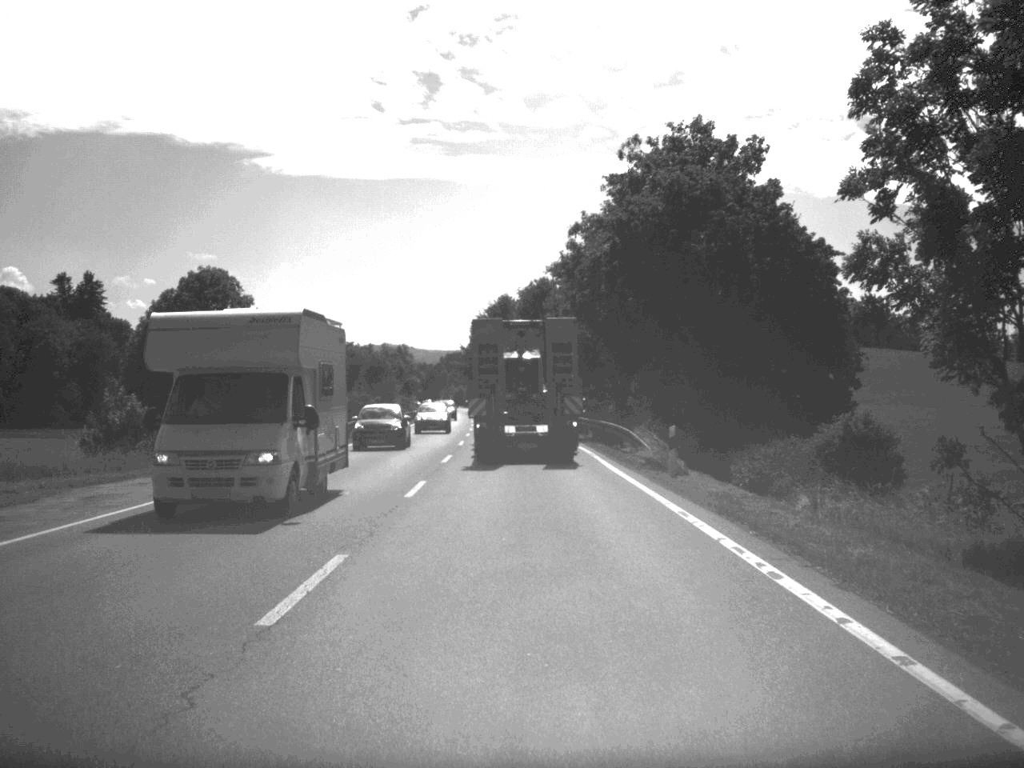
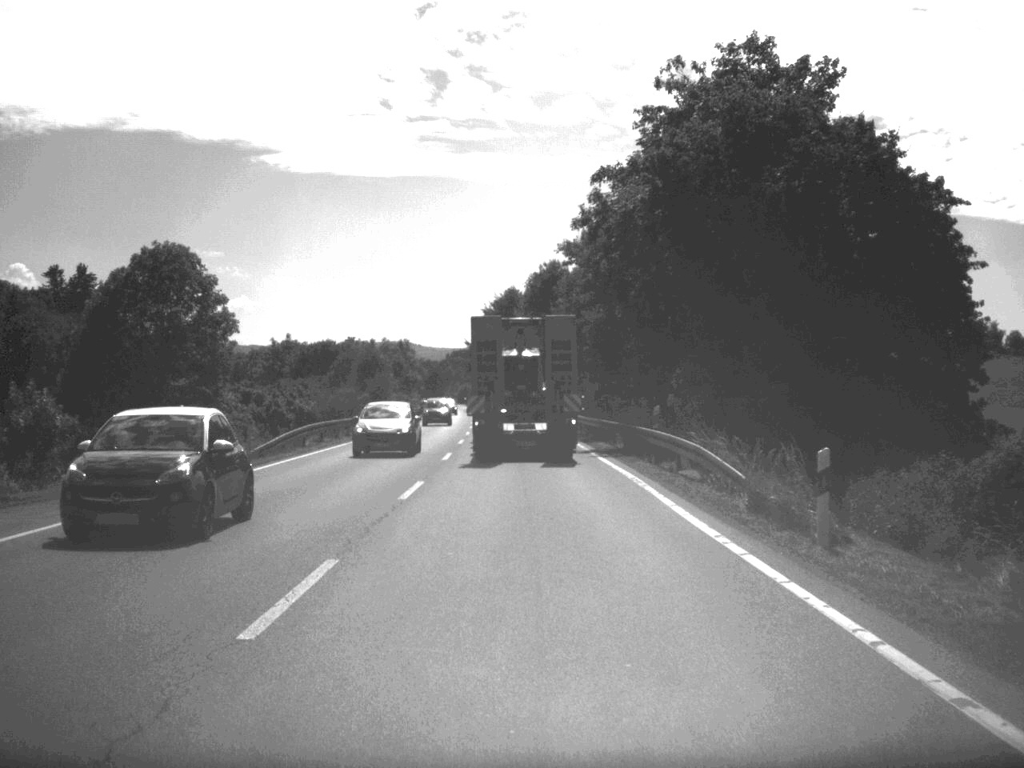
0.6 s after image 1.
(0.0, +12.4) m; 0°
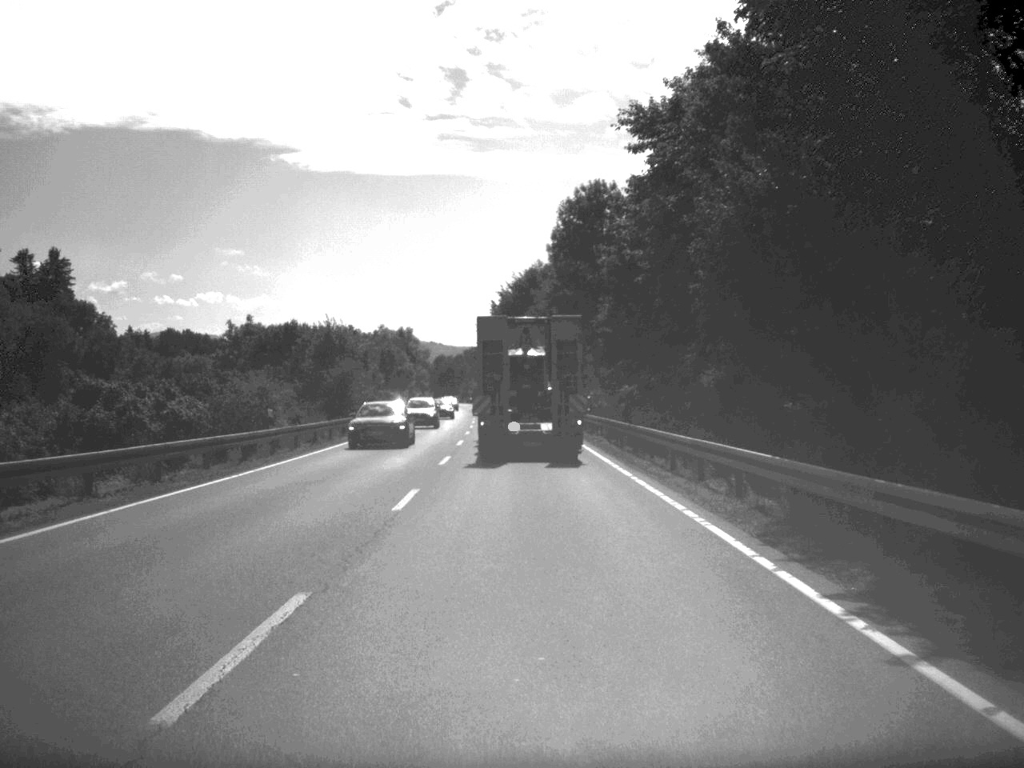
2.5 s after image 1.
(-0.4, +37.7) m; -1°
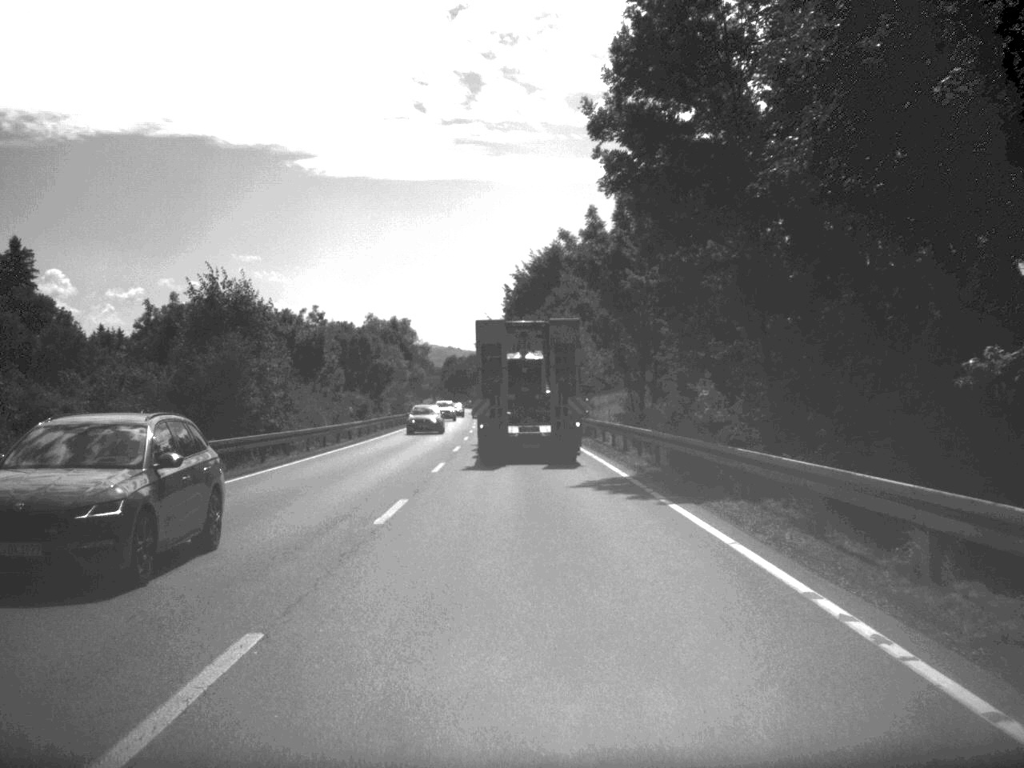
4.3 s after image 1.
(-0.3, +36.9) m; -1°
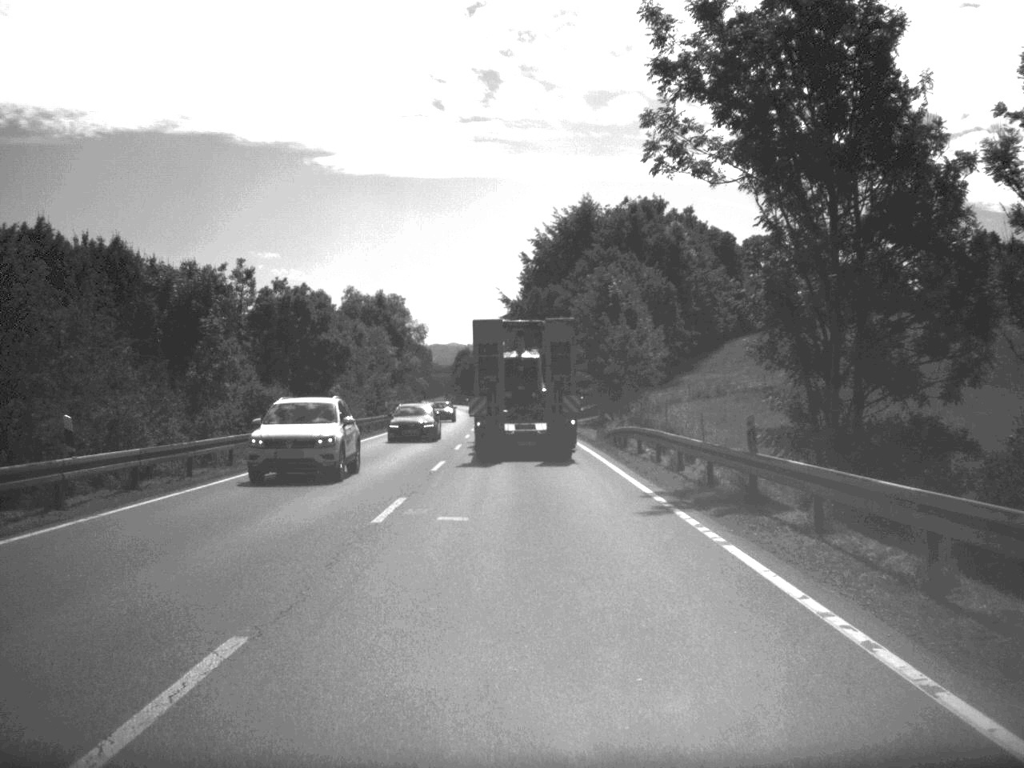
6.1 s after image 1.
(-0.3, +35.5) m; -1°
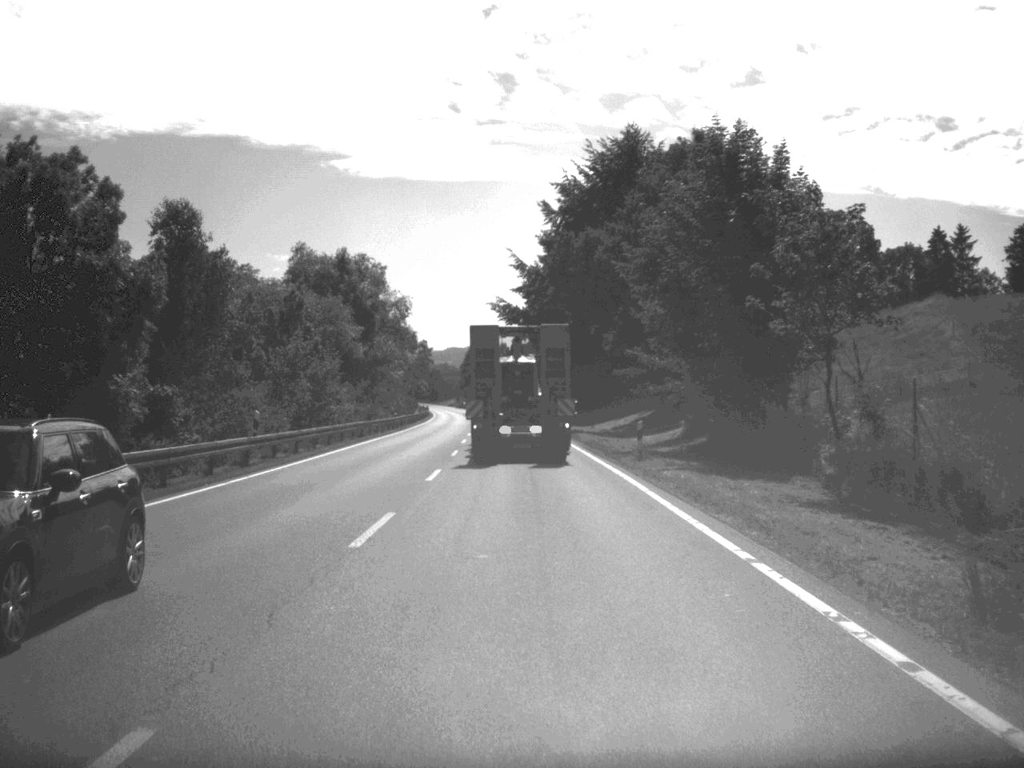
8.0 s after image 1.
(-0.3, +37.6) m; -1°
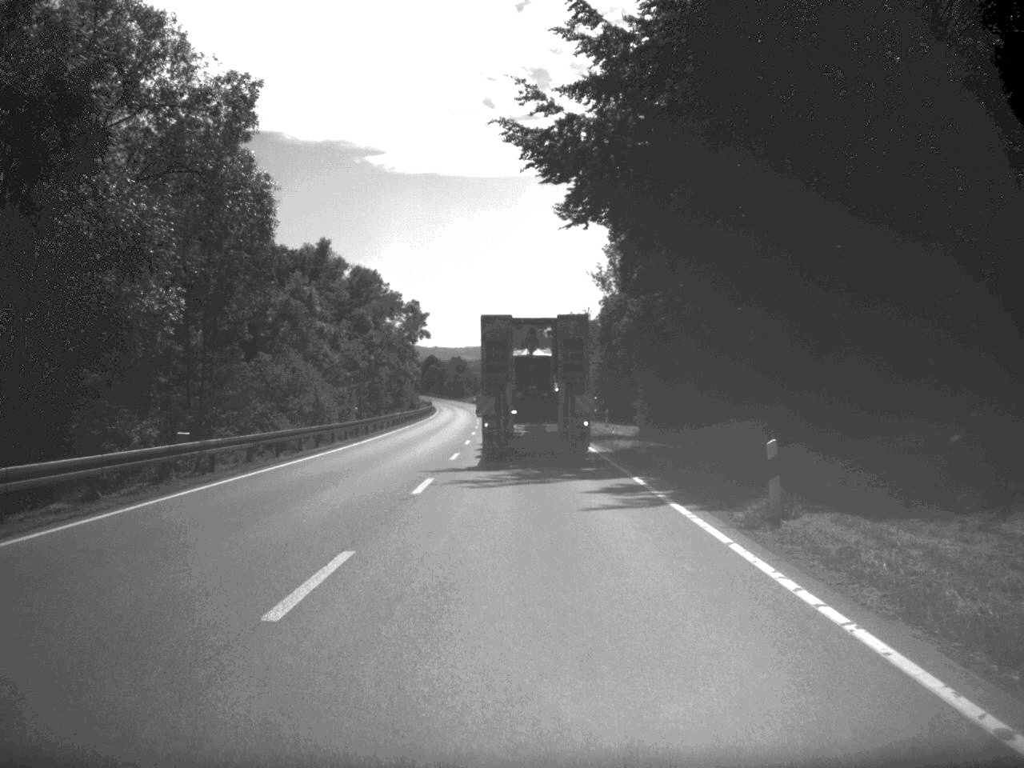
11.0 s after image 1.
(-1.0, +63.5) m; -2°
